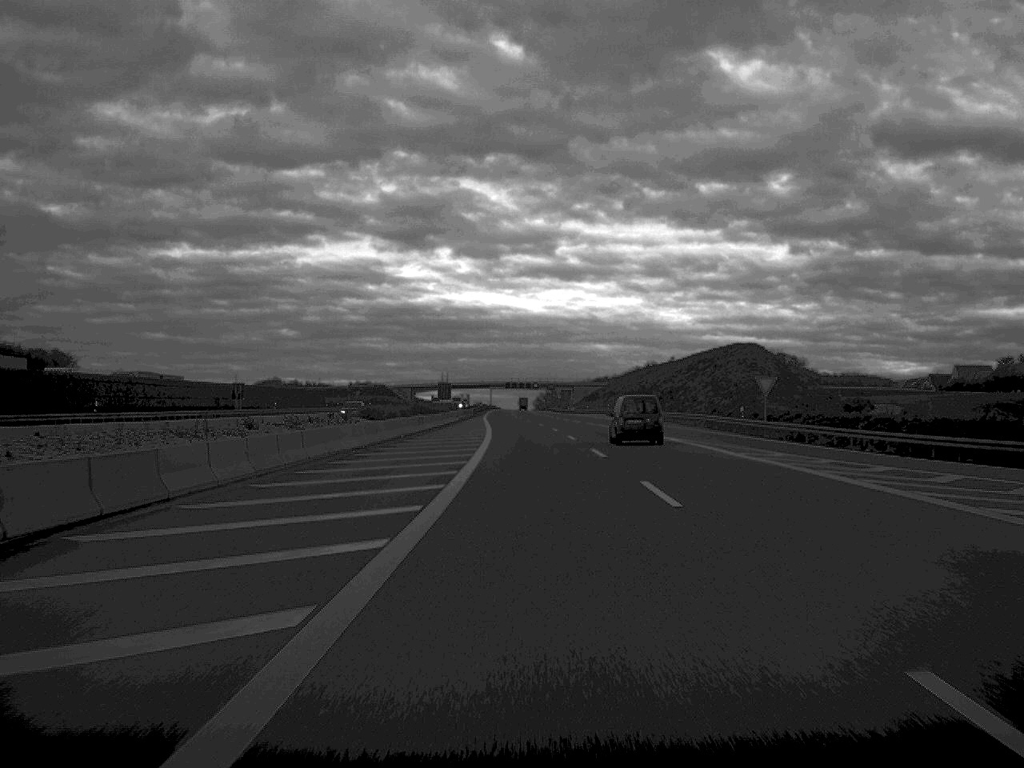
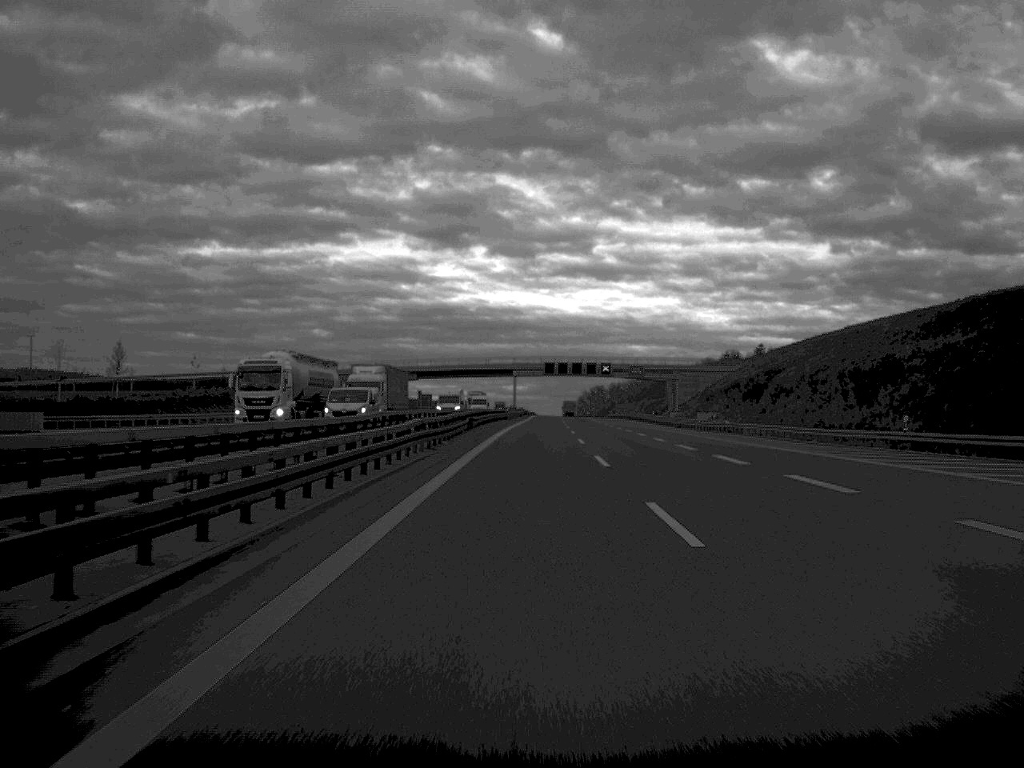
(-3.2, +166.3) m; -1°
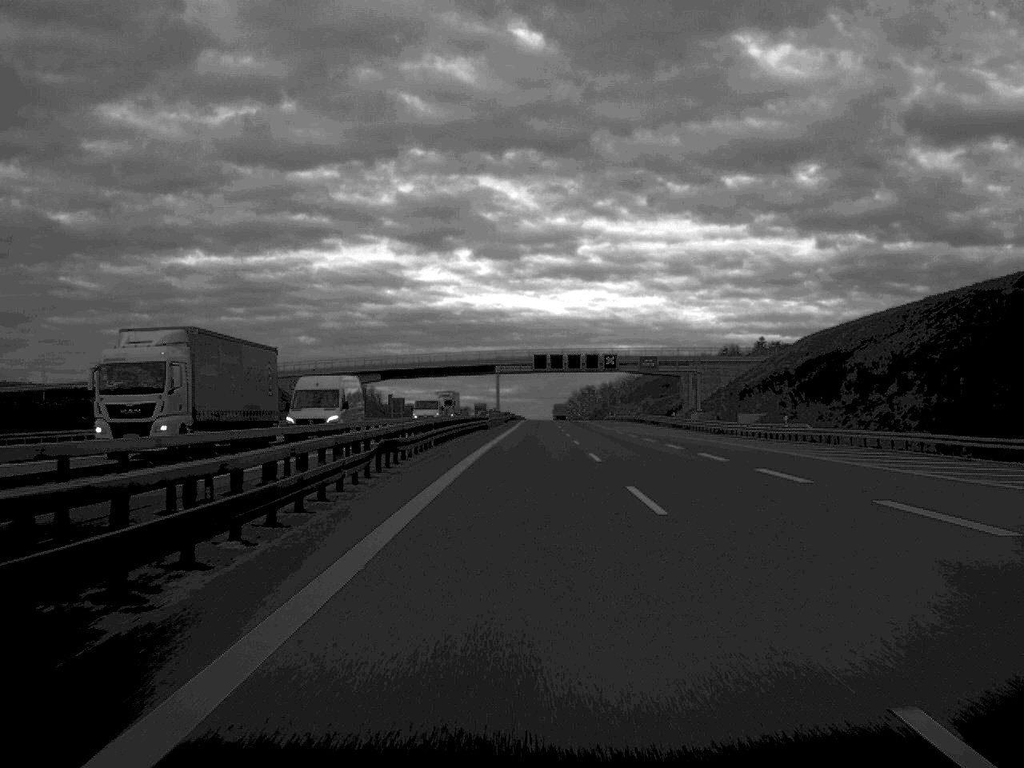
(+0.2, +31.8) m; +1°
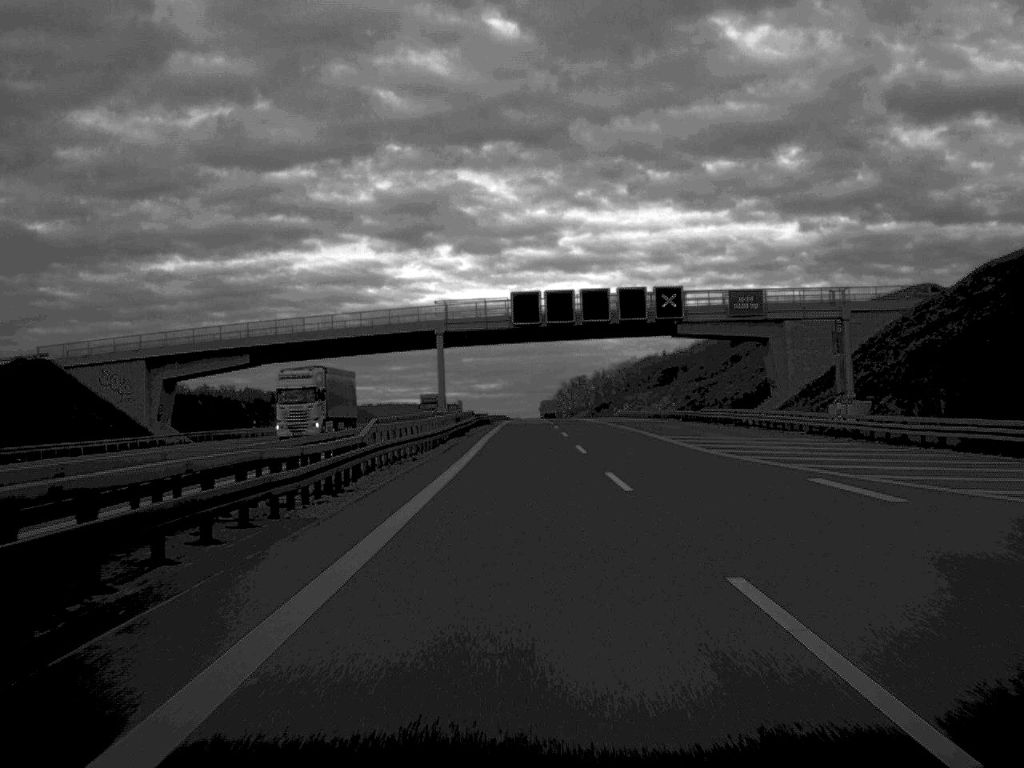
(+0.5, +66.5) m; +1°
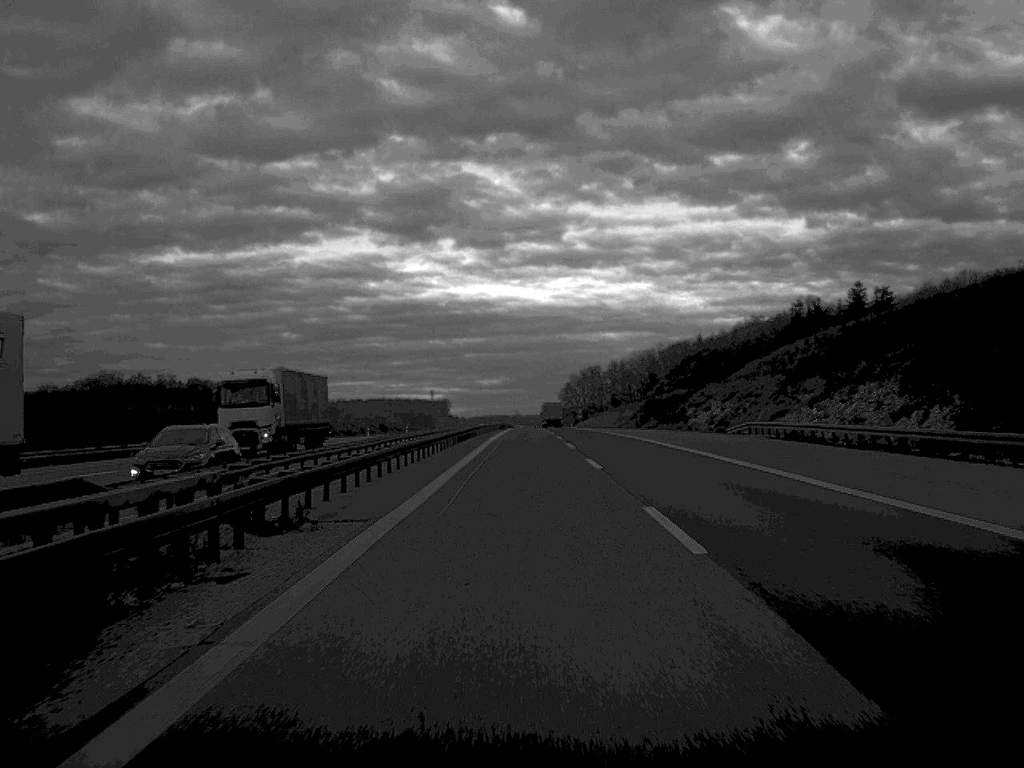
(0.0, +99.9) m; 0°
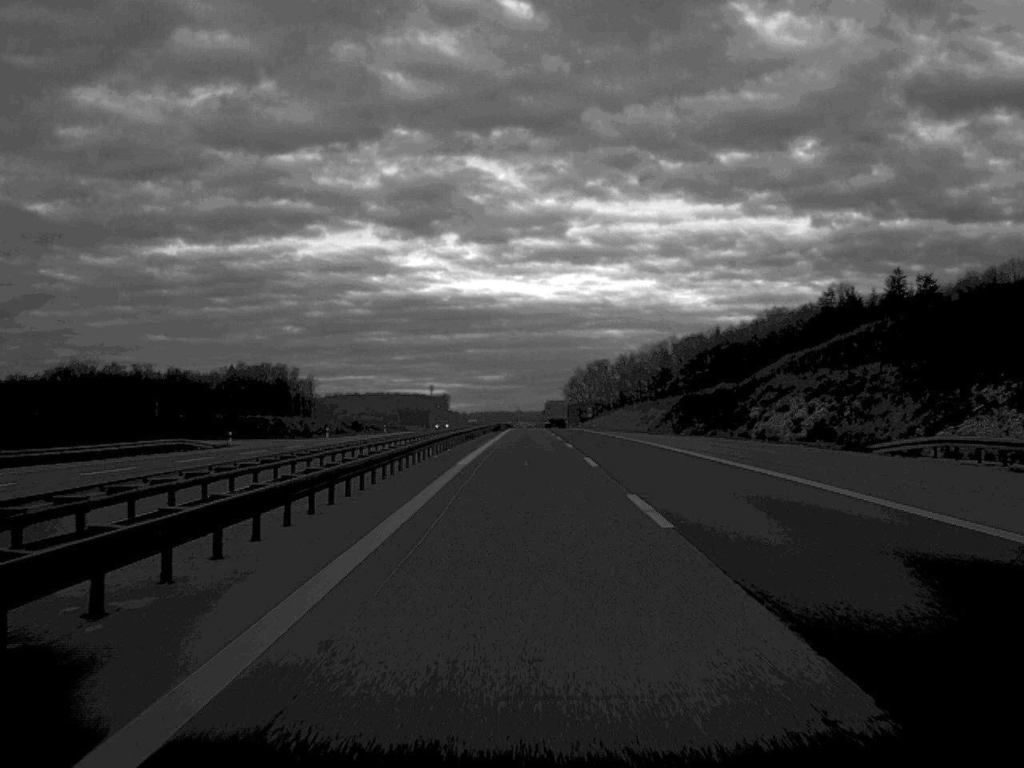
(0.0, +31.8) m; 0°
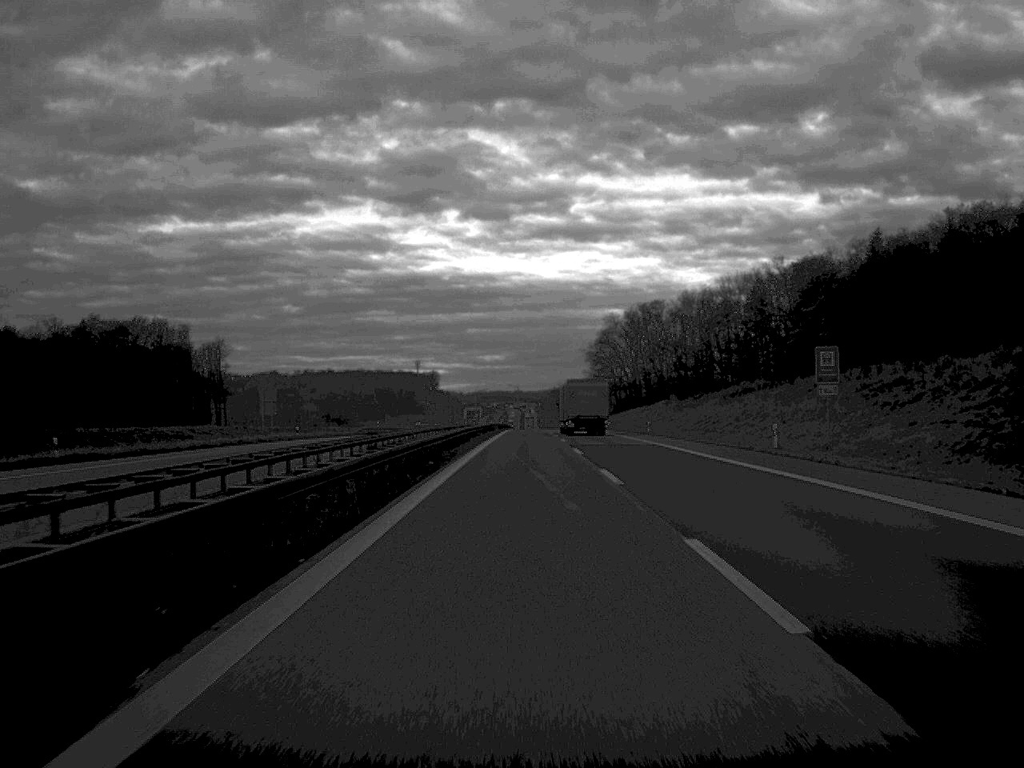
(+0.2, +169.6) m; 0°
